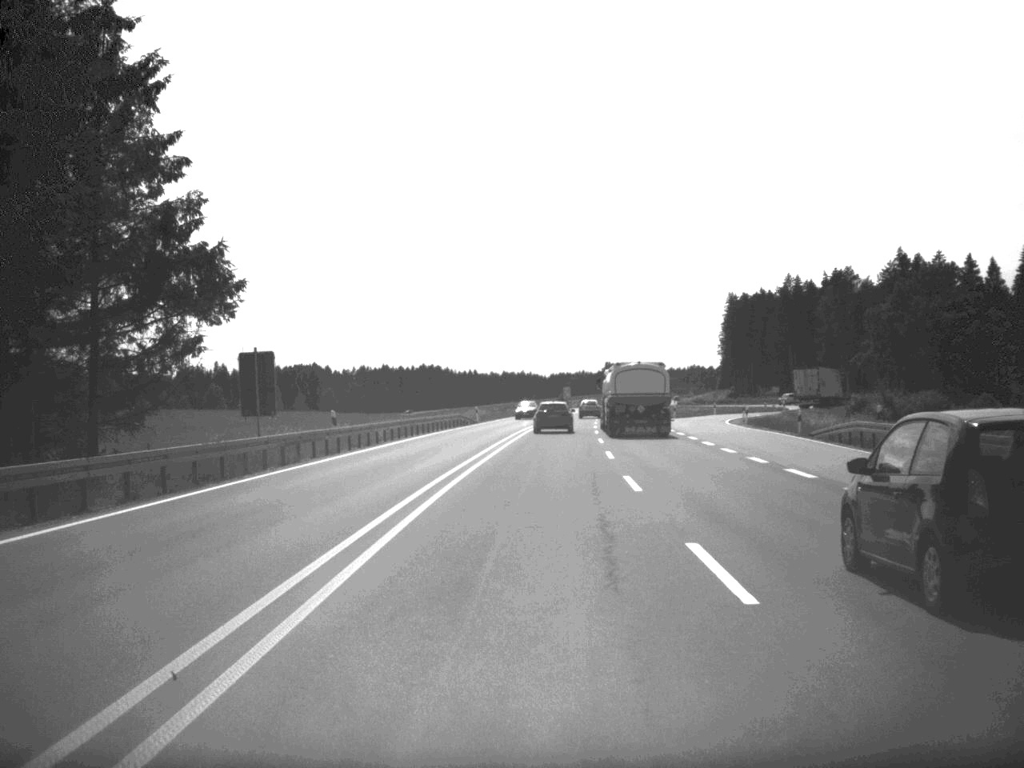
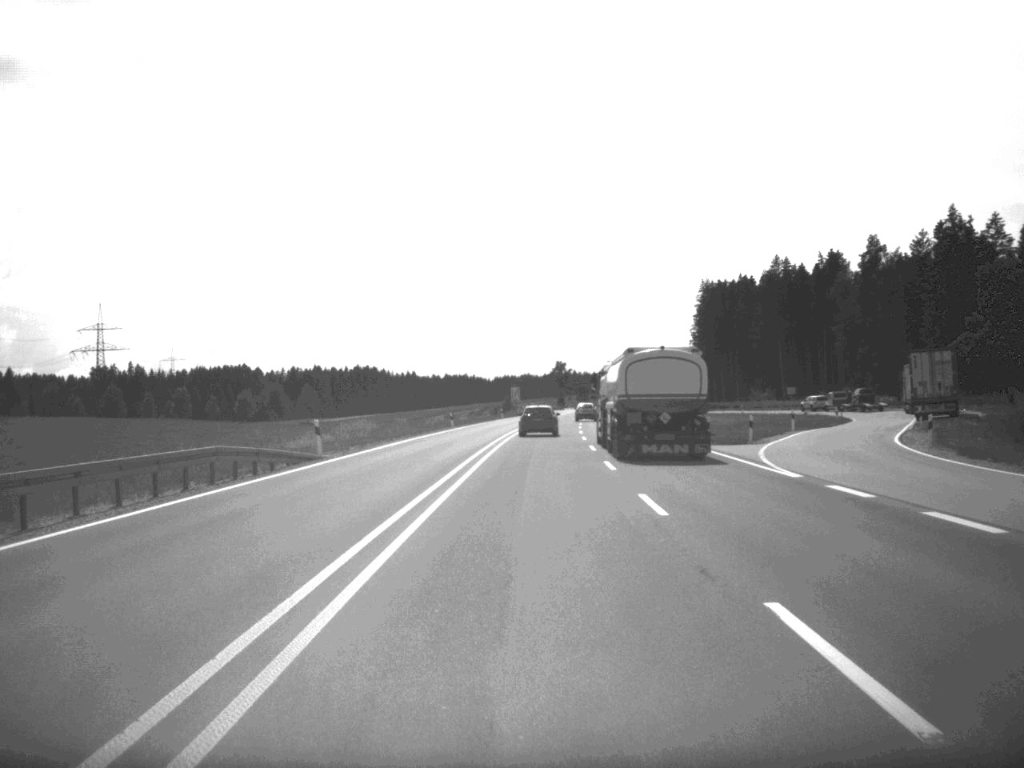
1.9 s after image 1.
(+1.1, +51.8) m; +2°
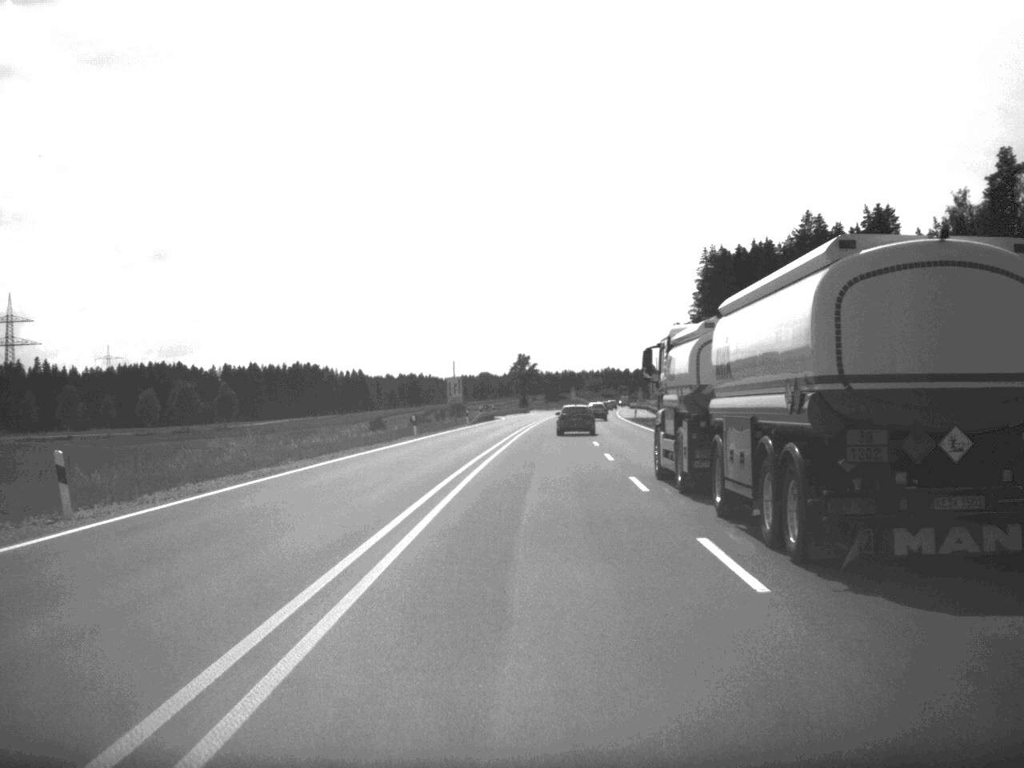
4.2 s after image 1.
(+1.0, +67.0) m; +2°
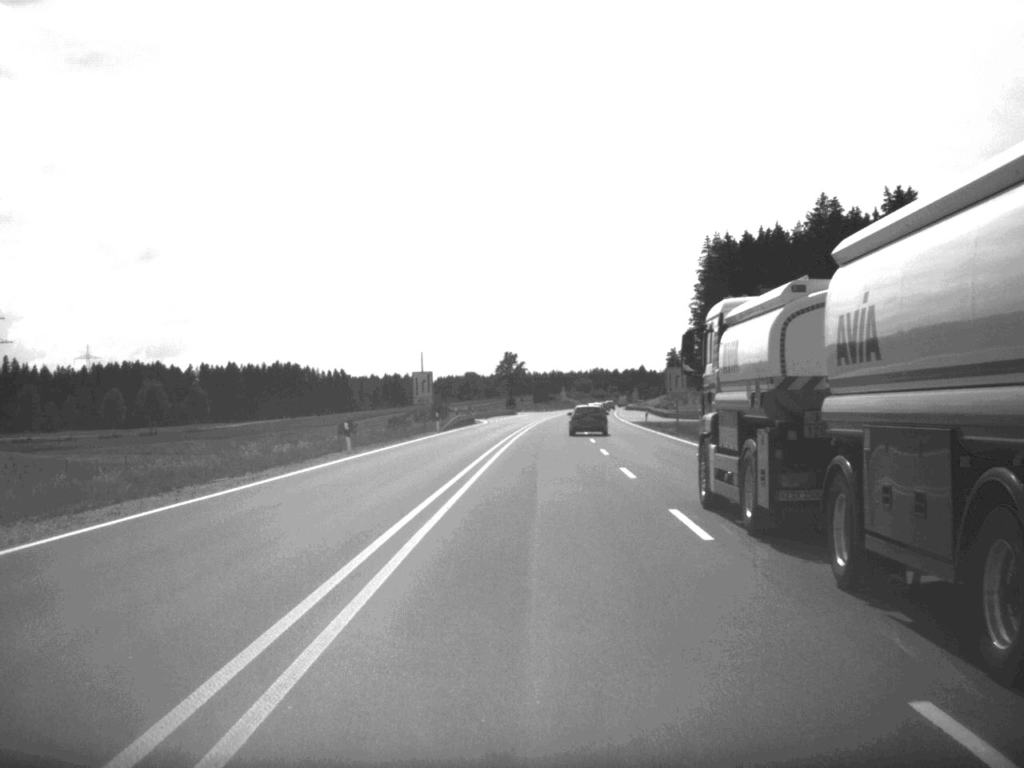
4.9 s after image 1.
(+0.1, +19.6) m; +1°
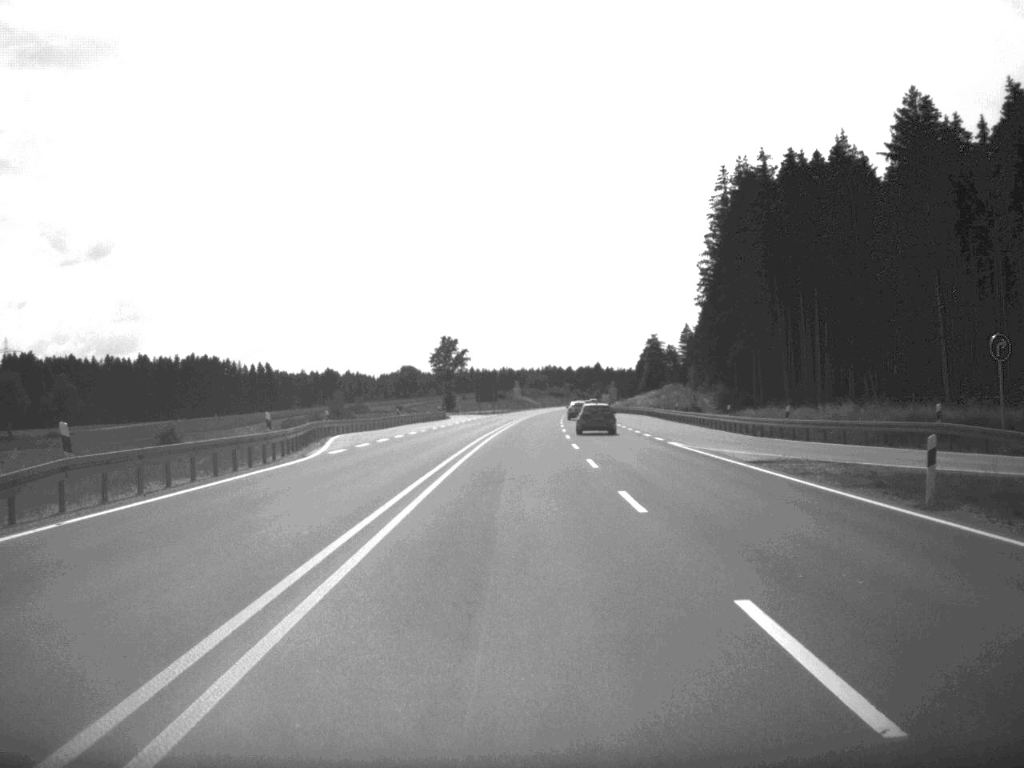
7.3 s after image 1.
(+1.4, +68.2) m; +2°
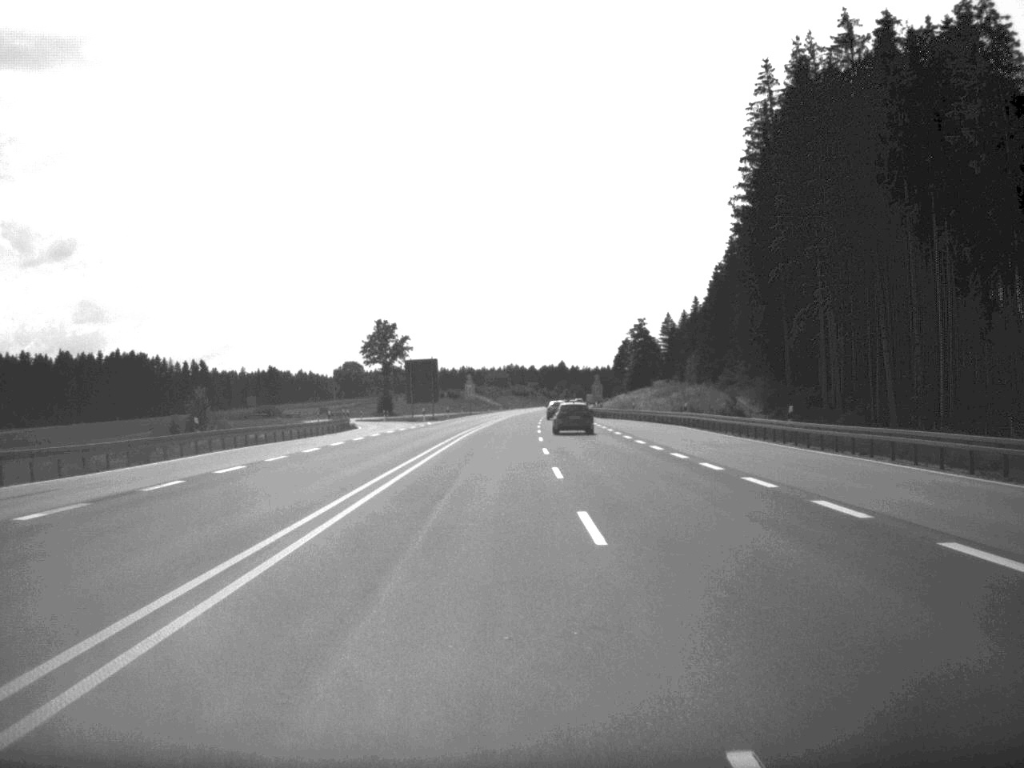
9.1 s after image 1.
(+0.7, +51.7) m; +2°
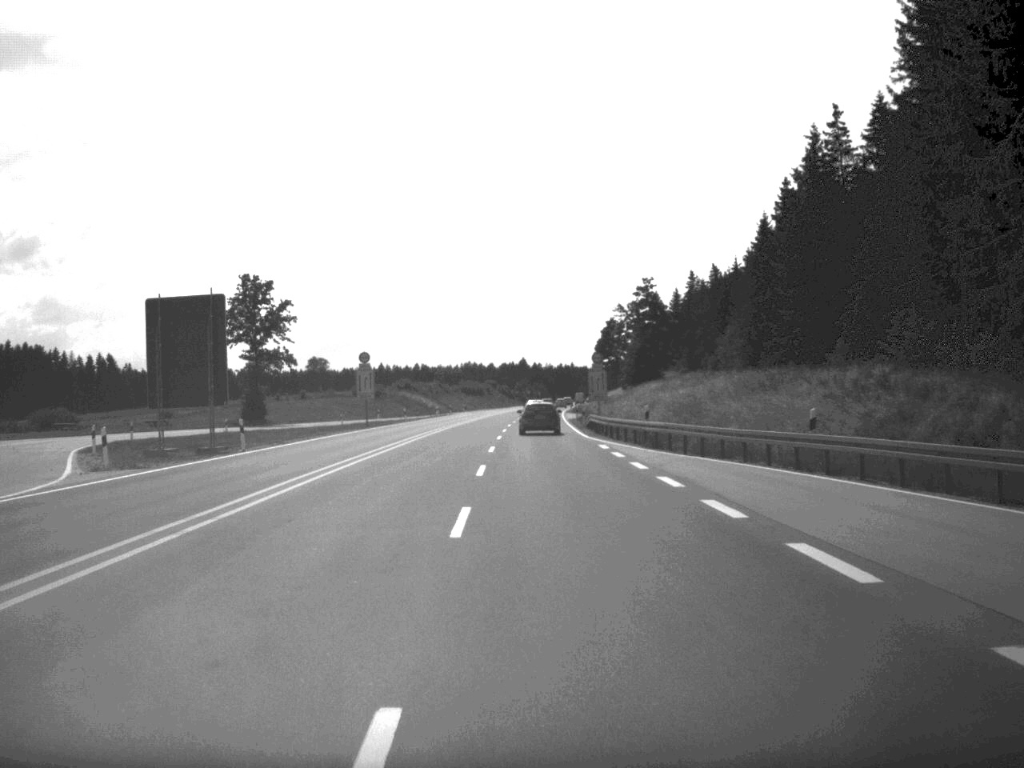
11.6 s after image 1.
(+1.2, +70.6) m; +2°
